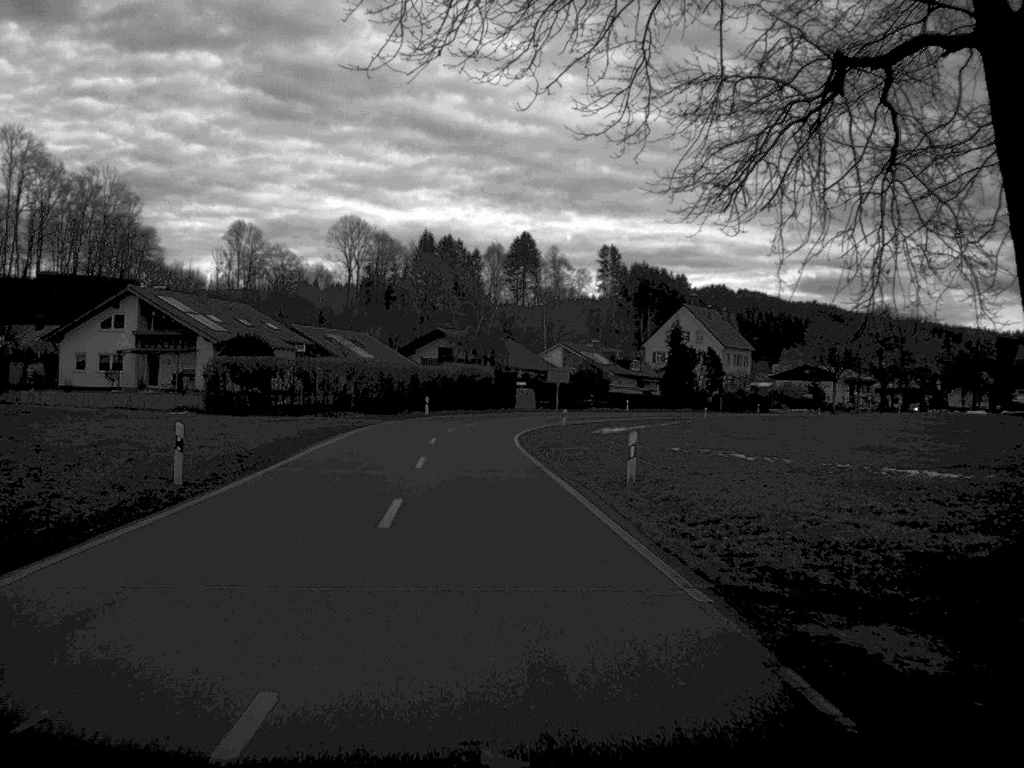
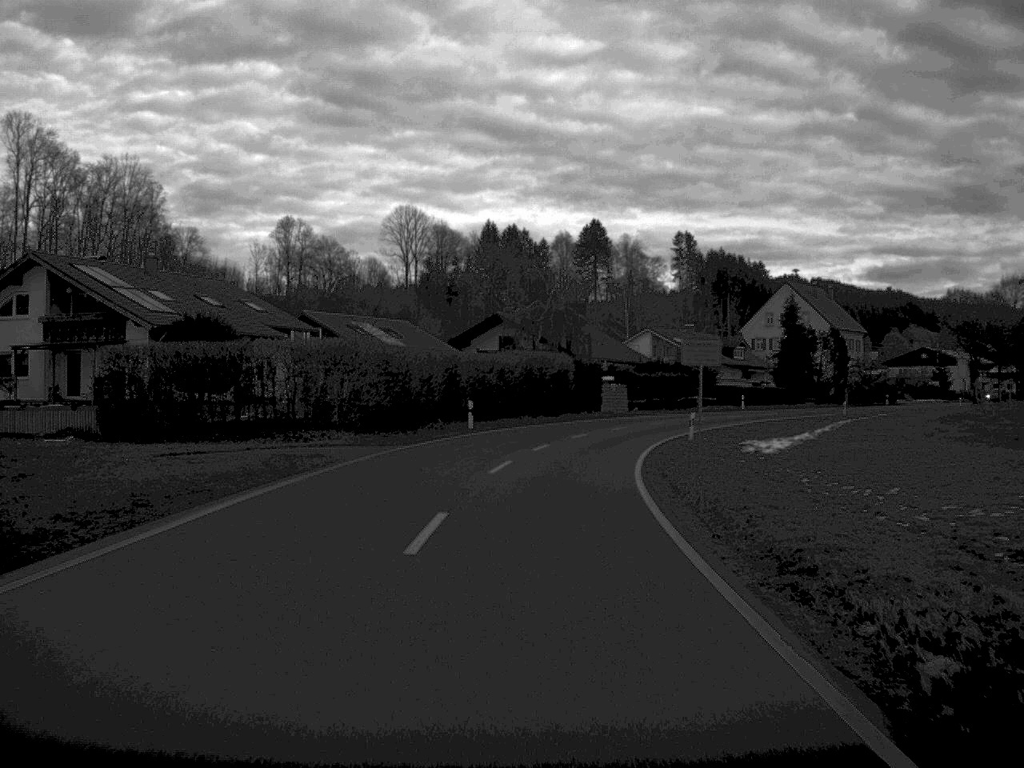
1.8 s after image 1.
(-1.0, +26.7) m; -3°
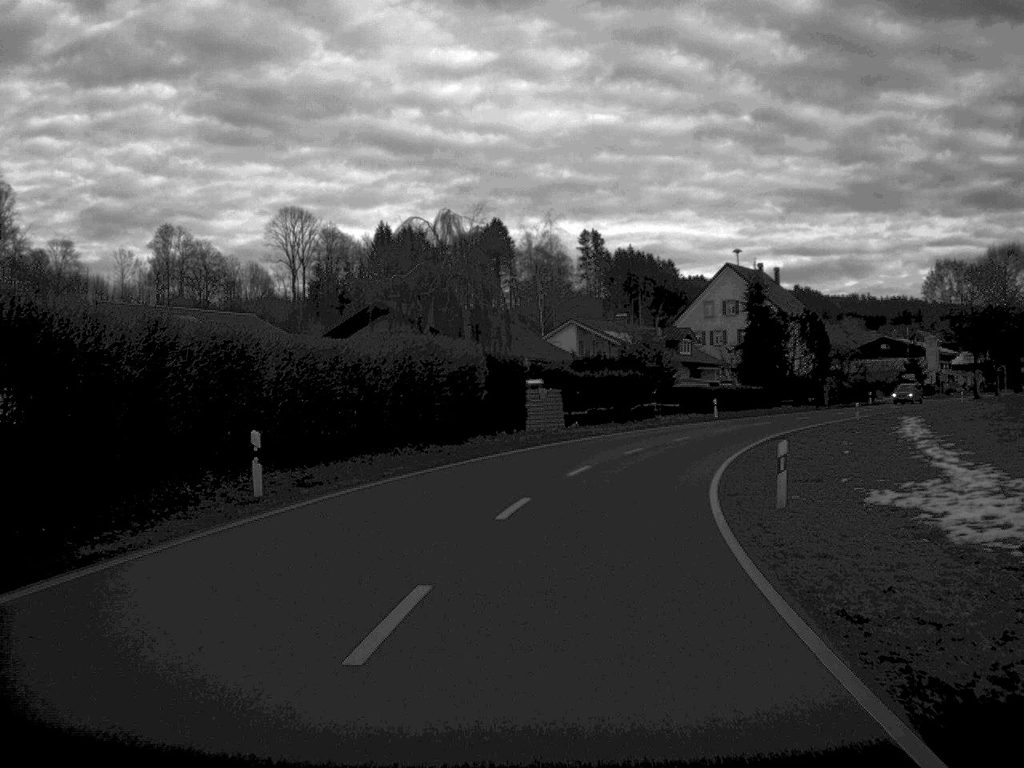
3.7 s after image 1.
(+0.6, +25.5) m; +4°
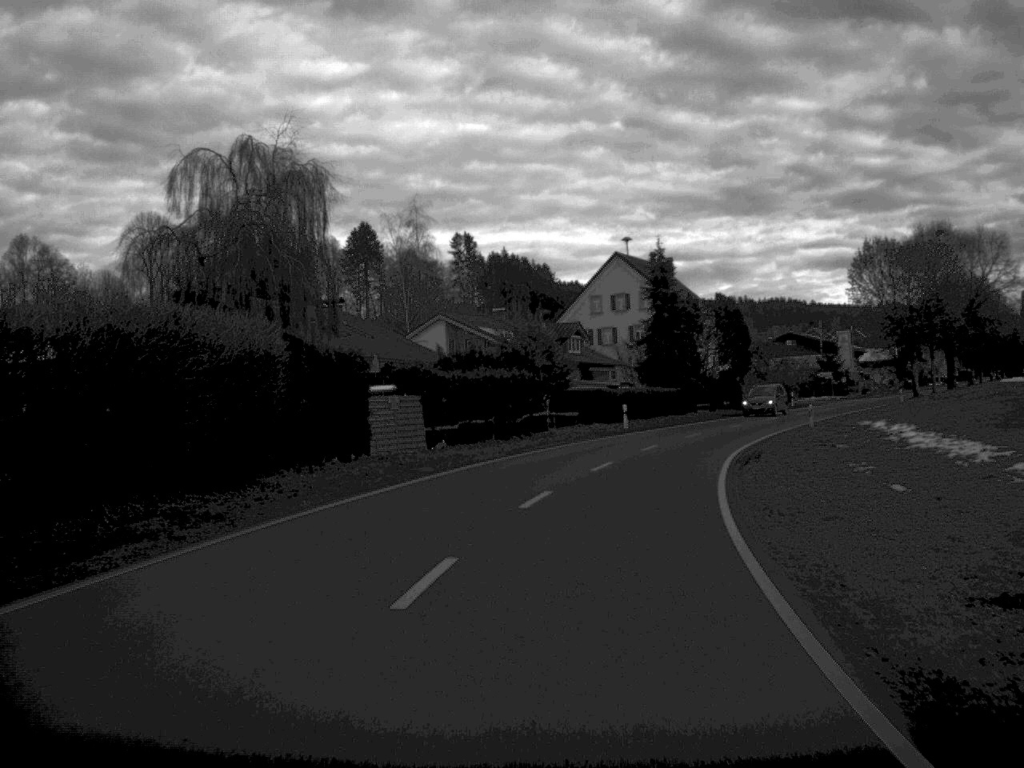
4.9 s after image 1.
(+0.7, +15.6) m; +6°
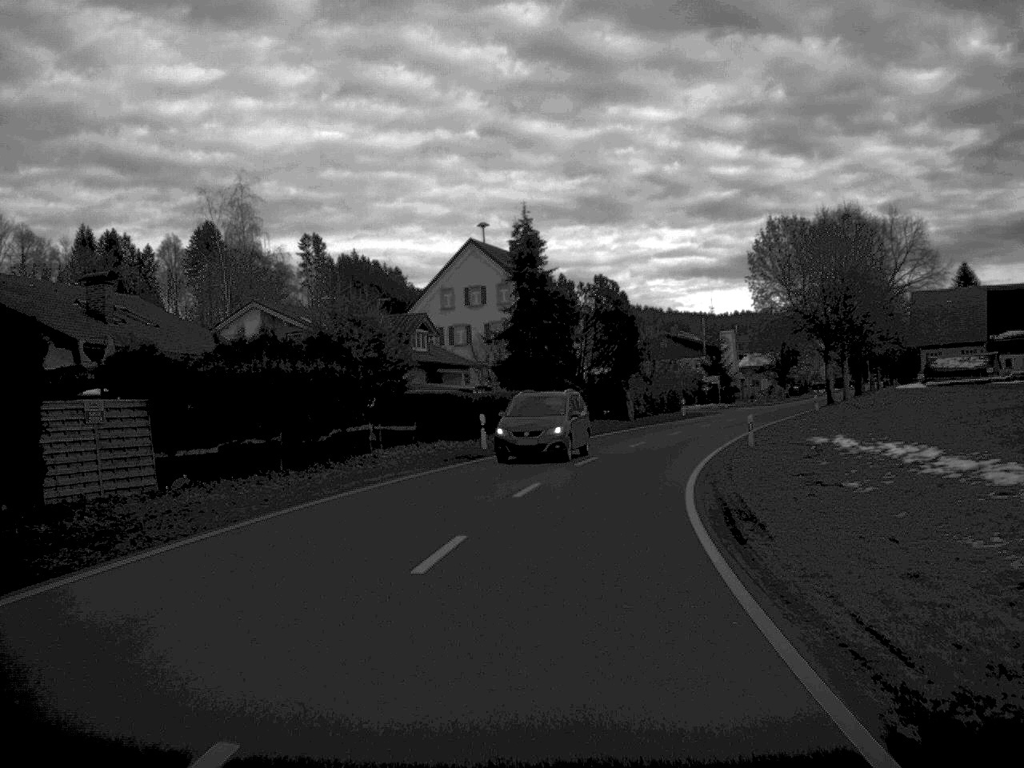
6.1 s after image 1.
(+0.9, +15.7) m; +6°
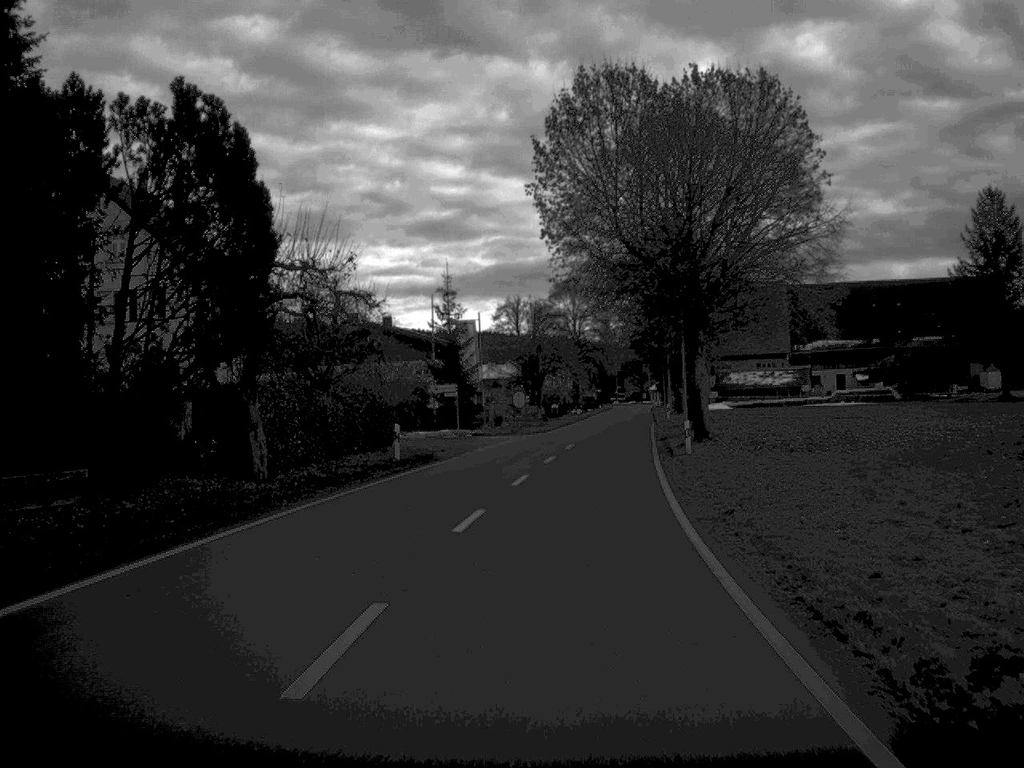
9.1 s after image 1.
(+4.6, +40.1) m; +12°
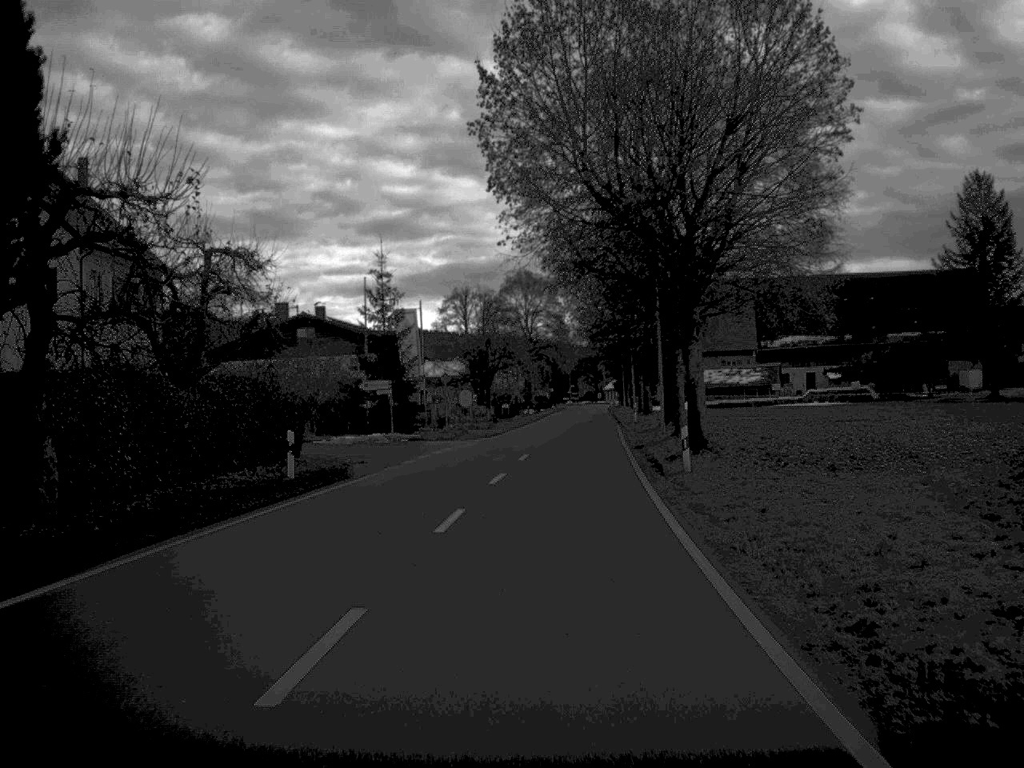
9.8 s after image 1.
(+0.2, +9.2) m; +2°
